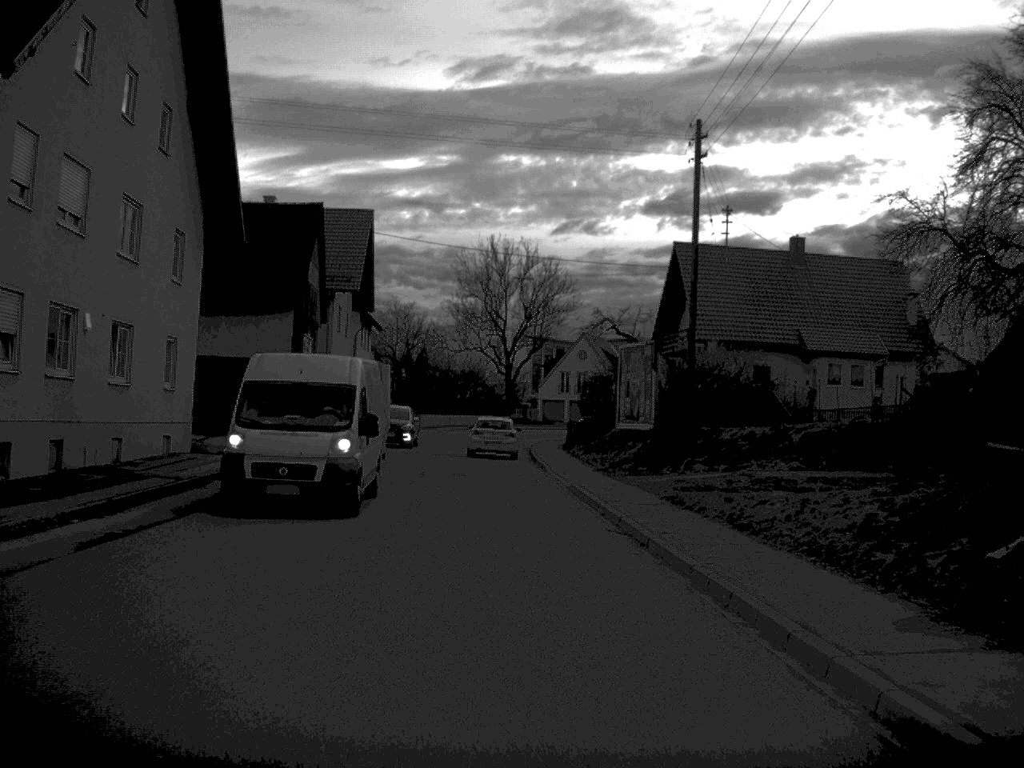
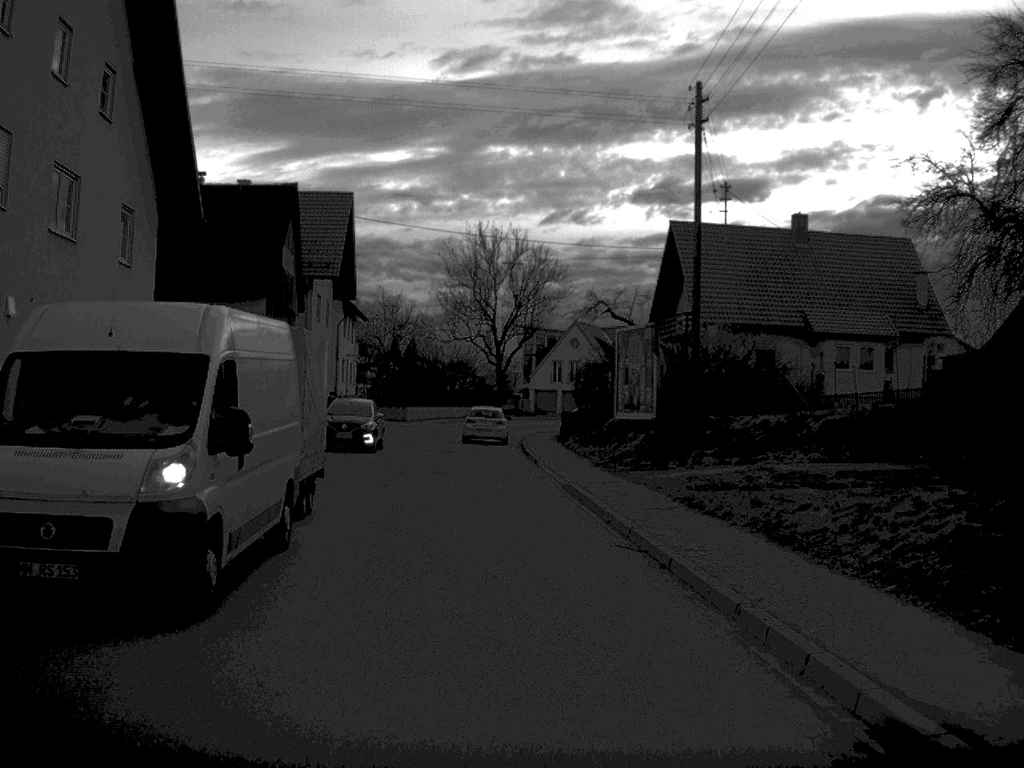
(0.0, +3.3) m; 0°
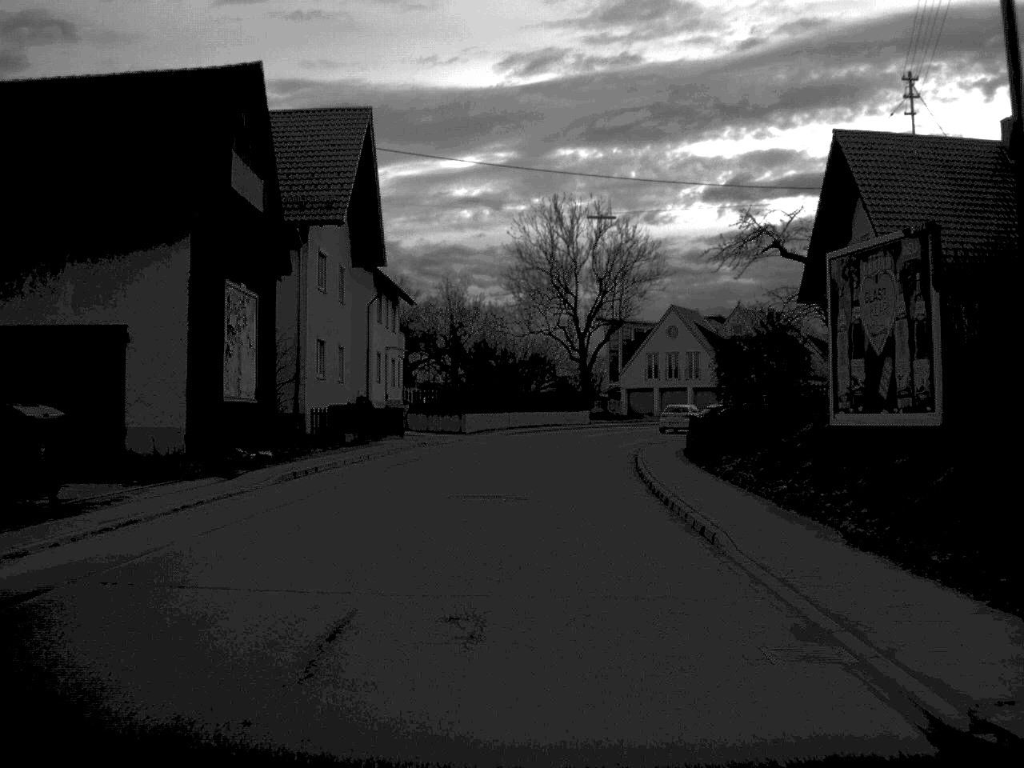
(-0.8, +19.7) m; -3°
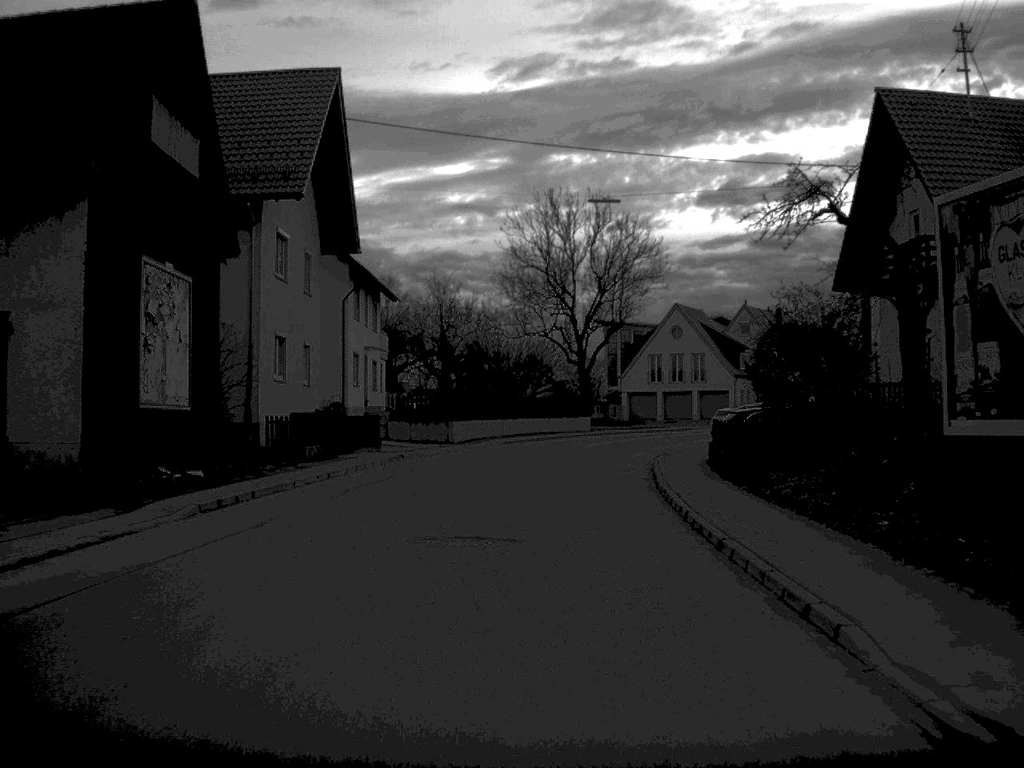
(0.0, +6.1) m; 0°
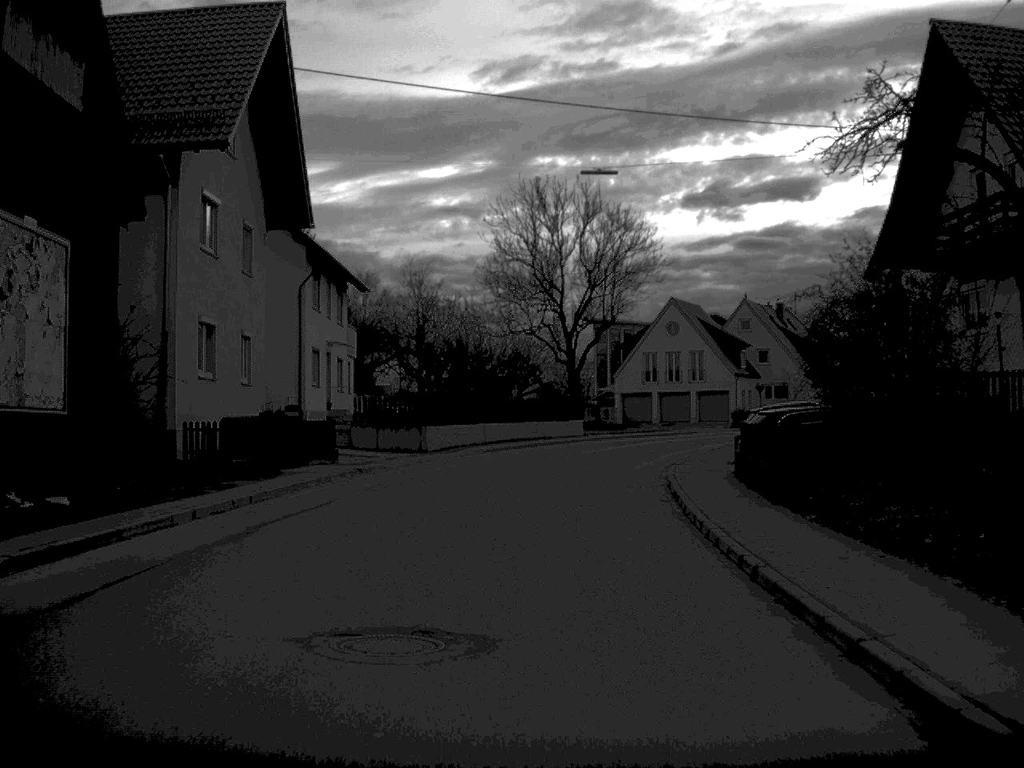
(0.0, +6.7) m; +1°
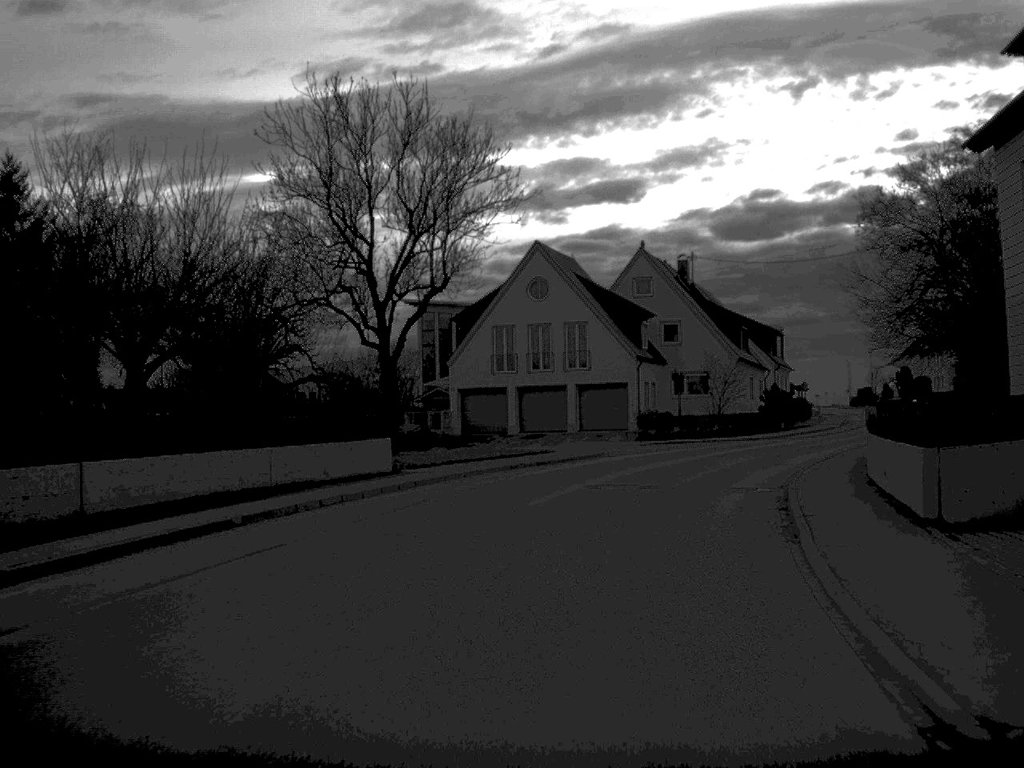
(+1.7, +32.4) m; +8°
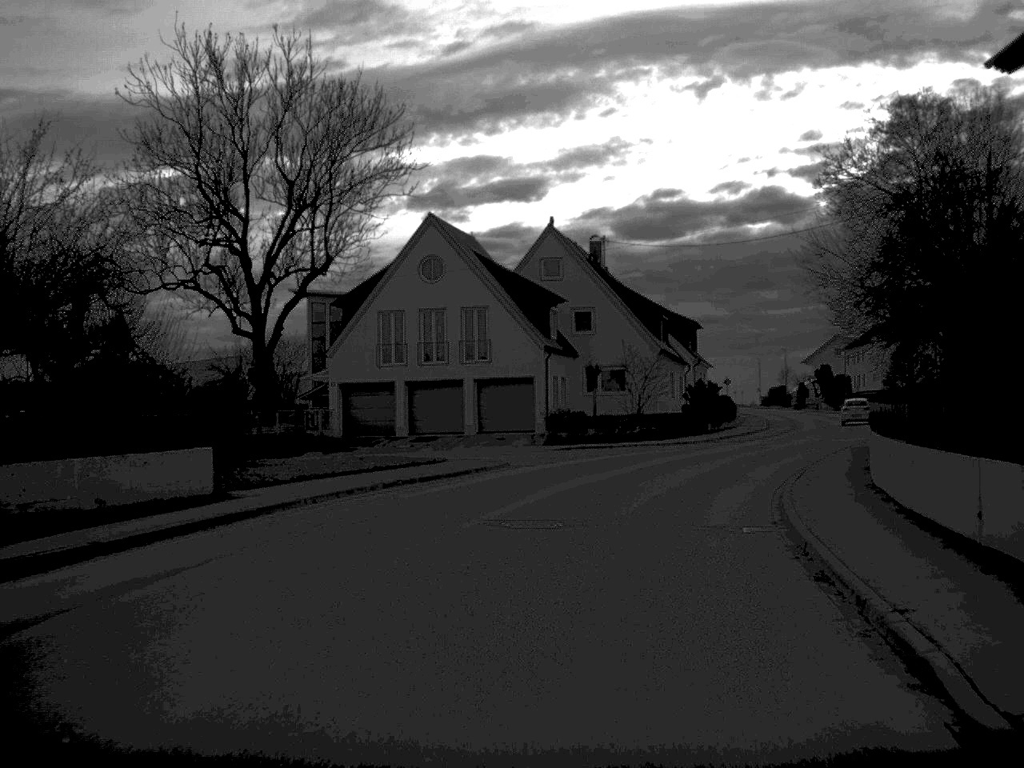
(+0.3, +8.0) m; +5°
